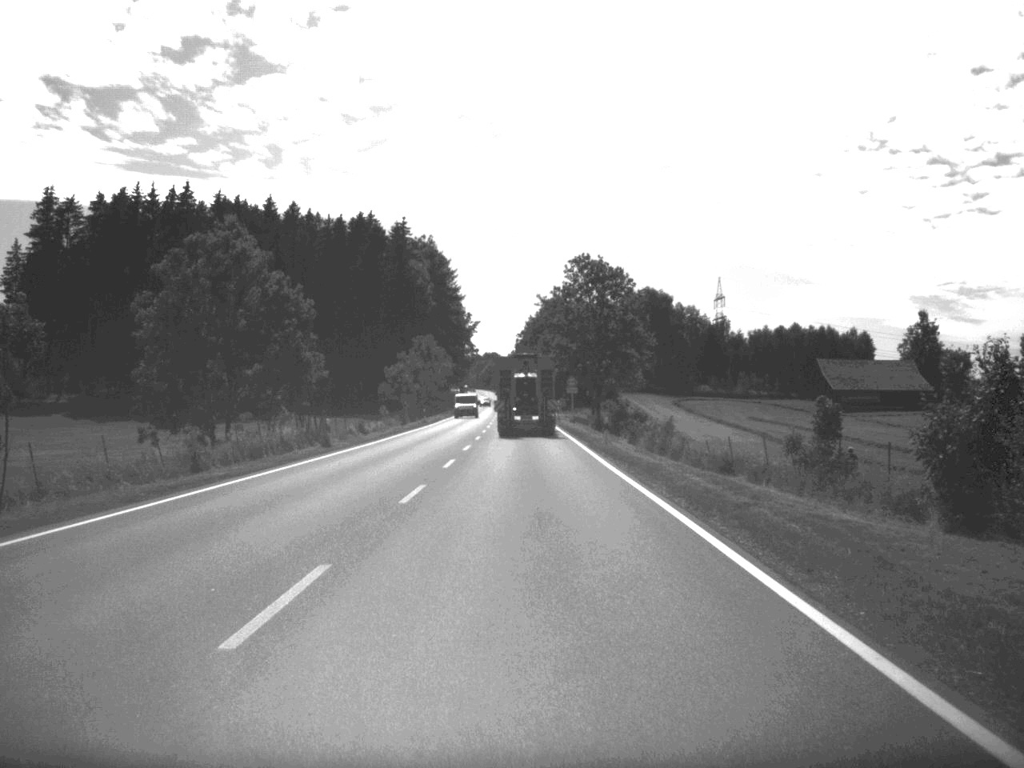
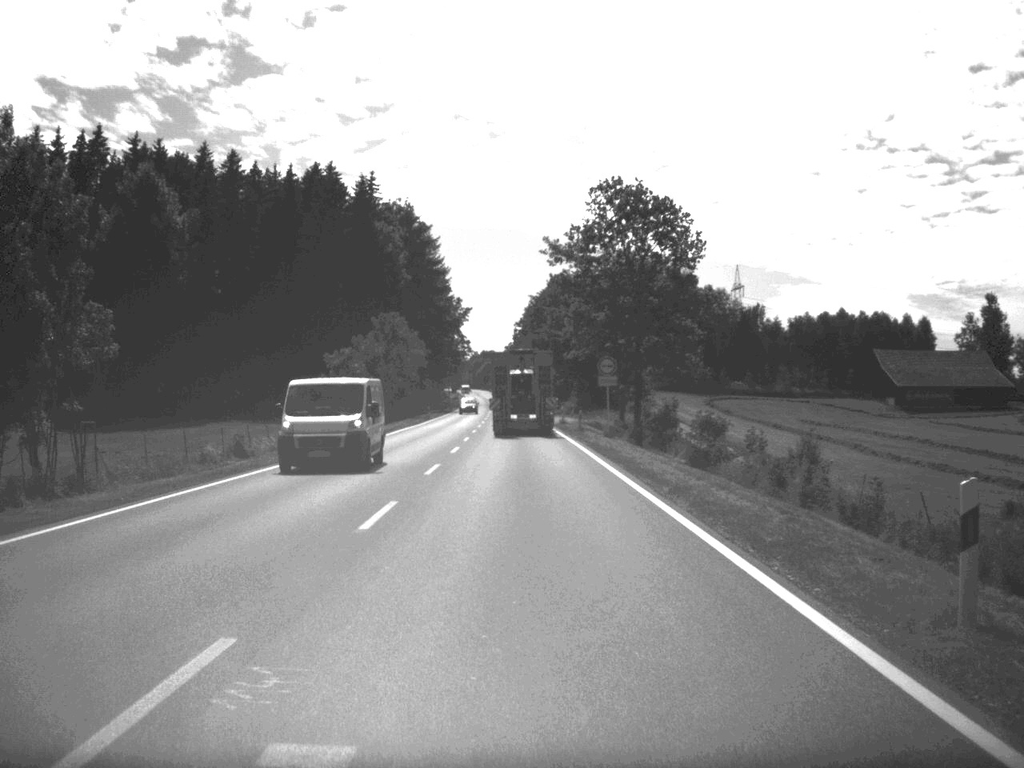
(-0.1, +37.5) m; 0°
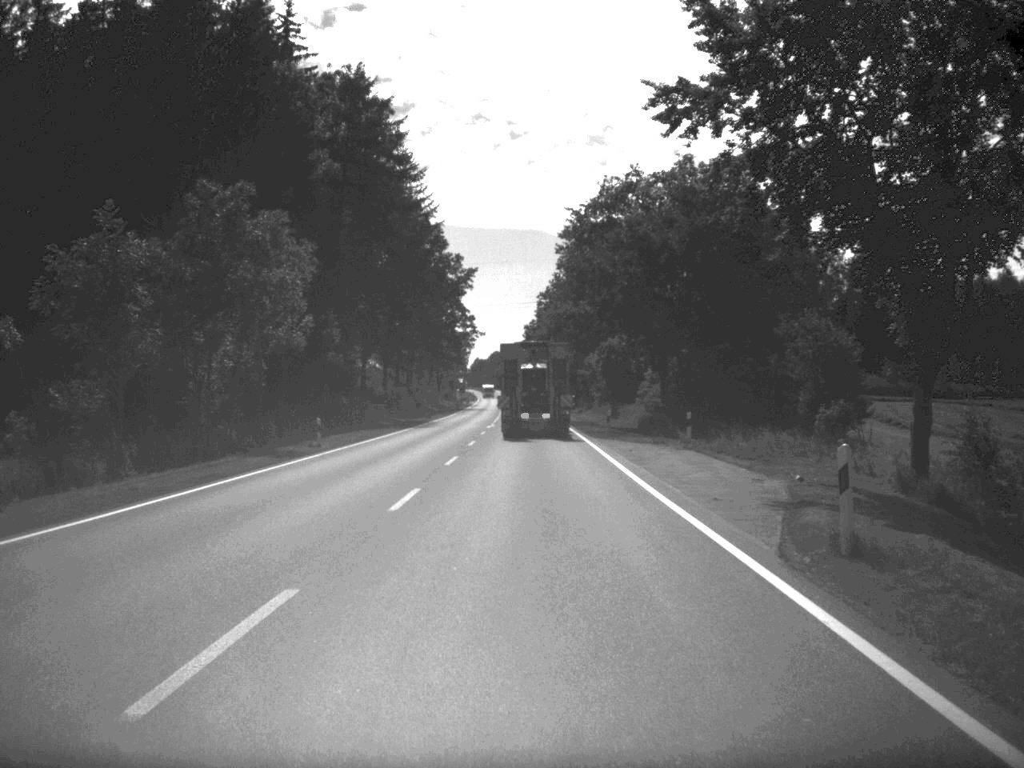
(-0.7, +65.4) m; -1°
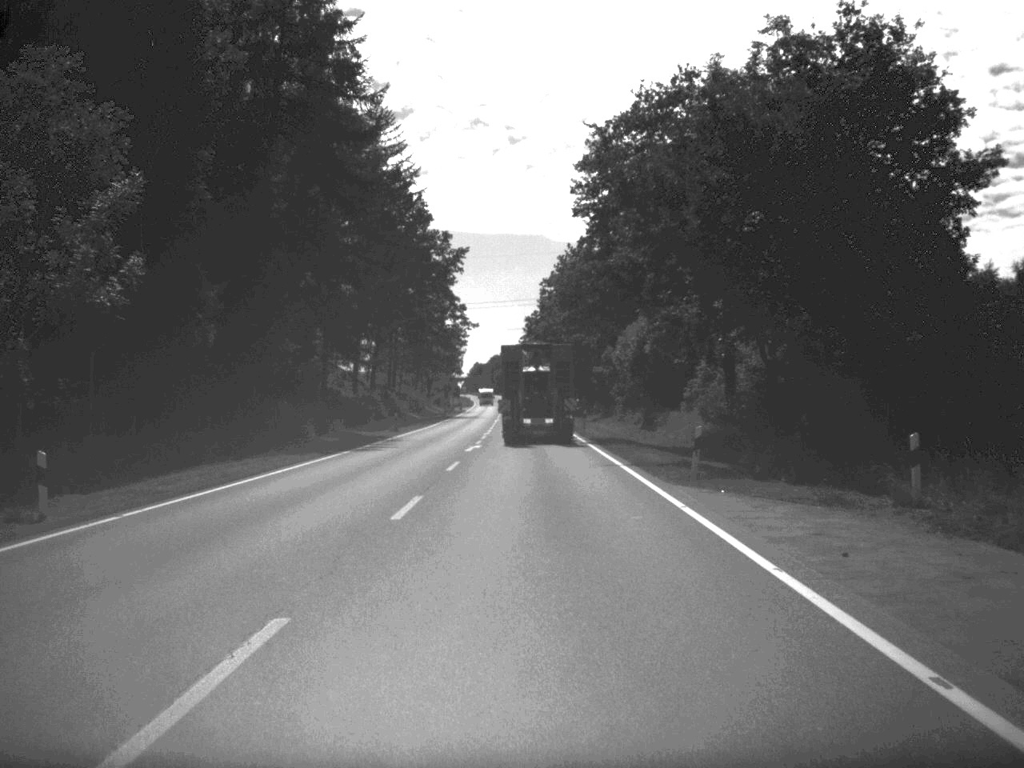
(-0.1, +24.5) m; 0°
